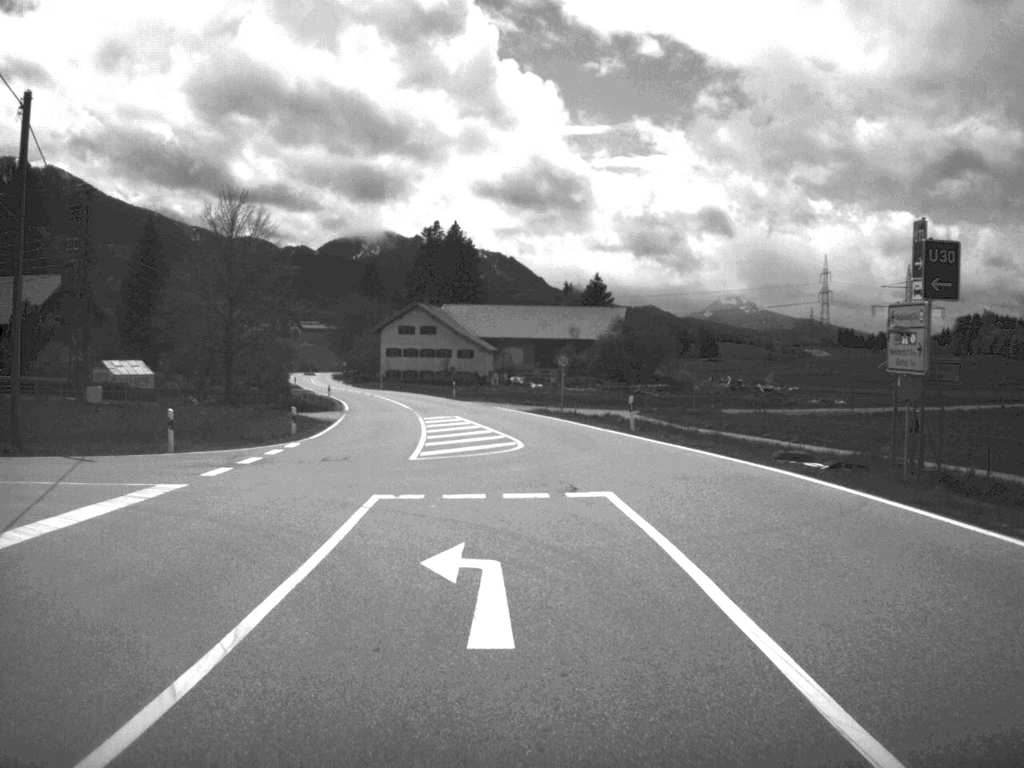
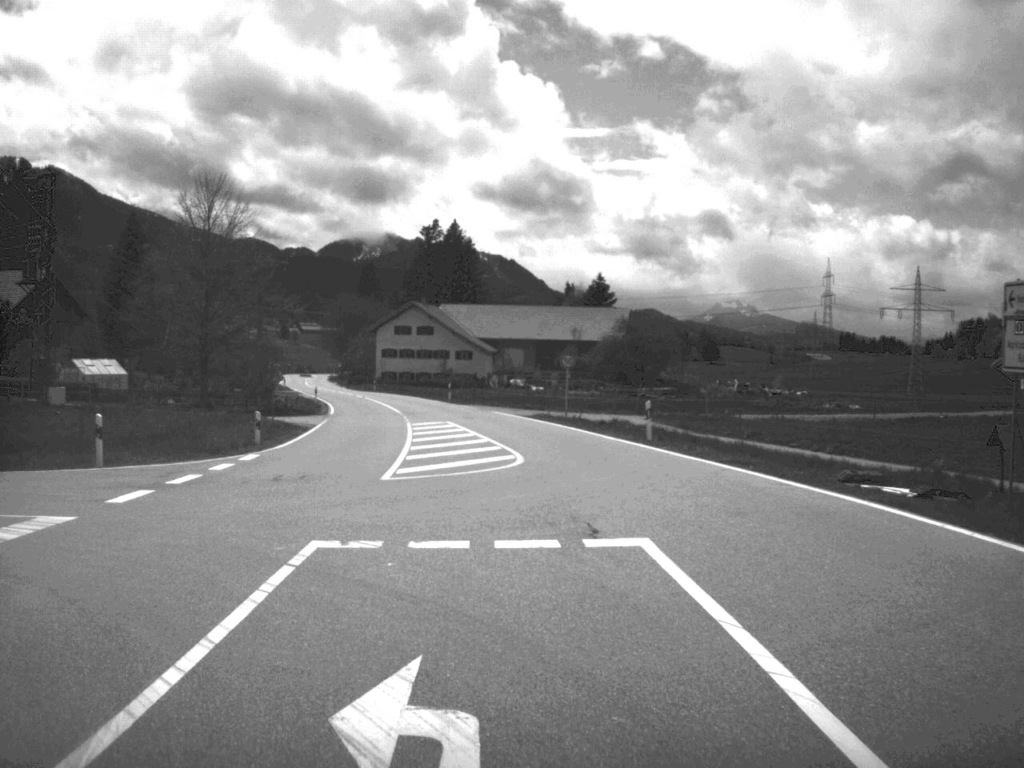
(0.0, +5.2) m; 0°
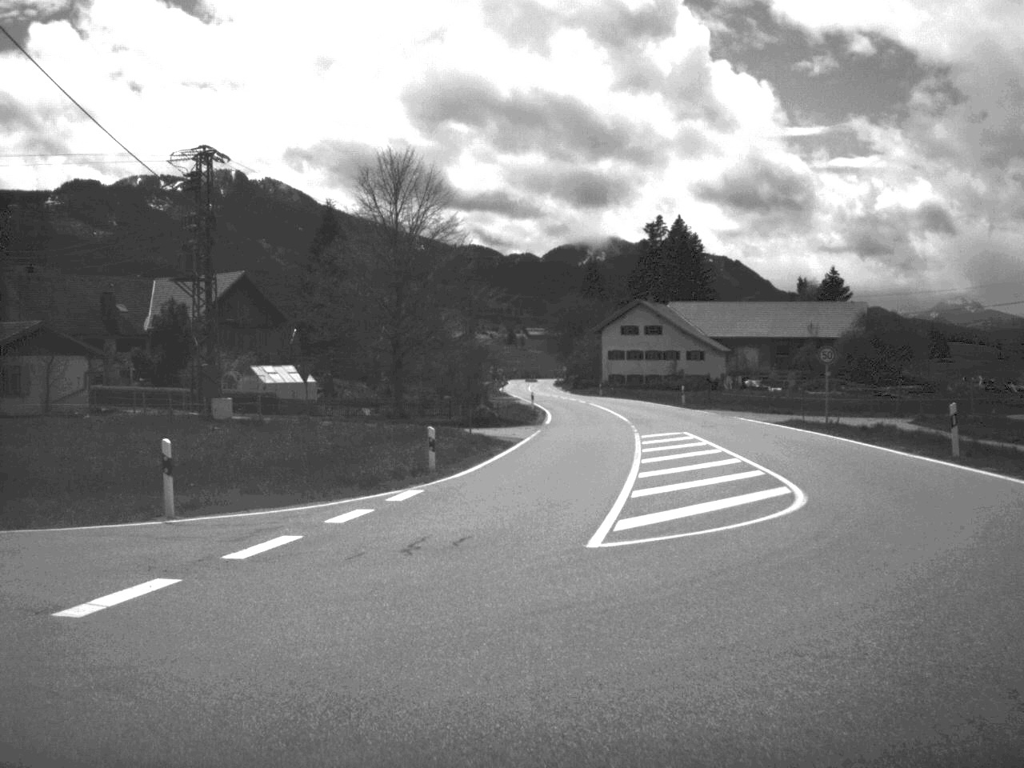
(-0.5, +8.5) m; -11°
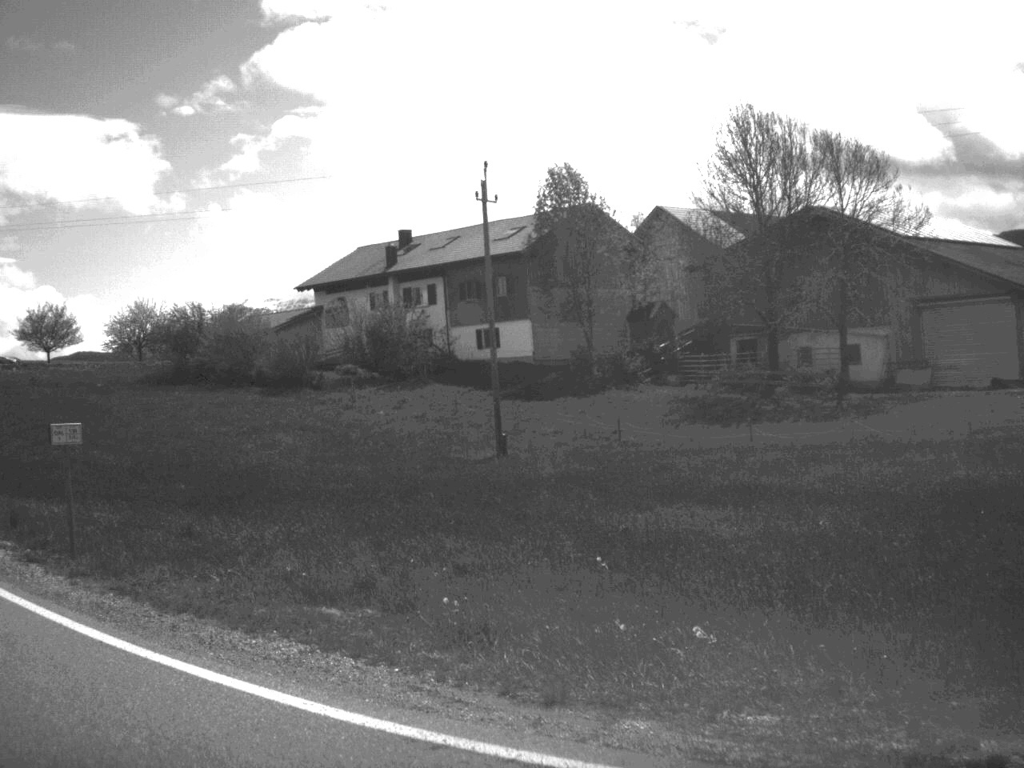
(-4.7, +8.9) m; -61°
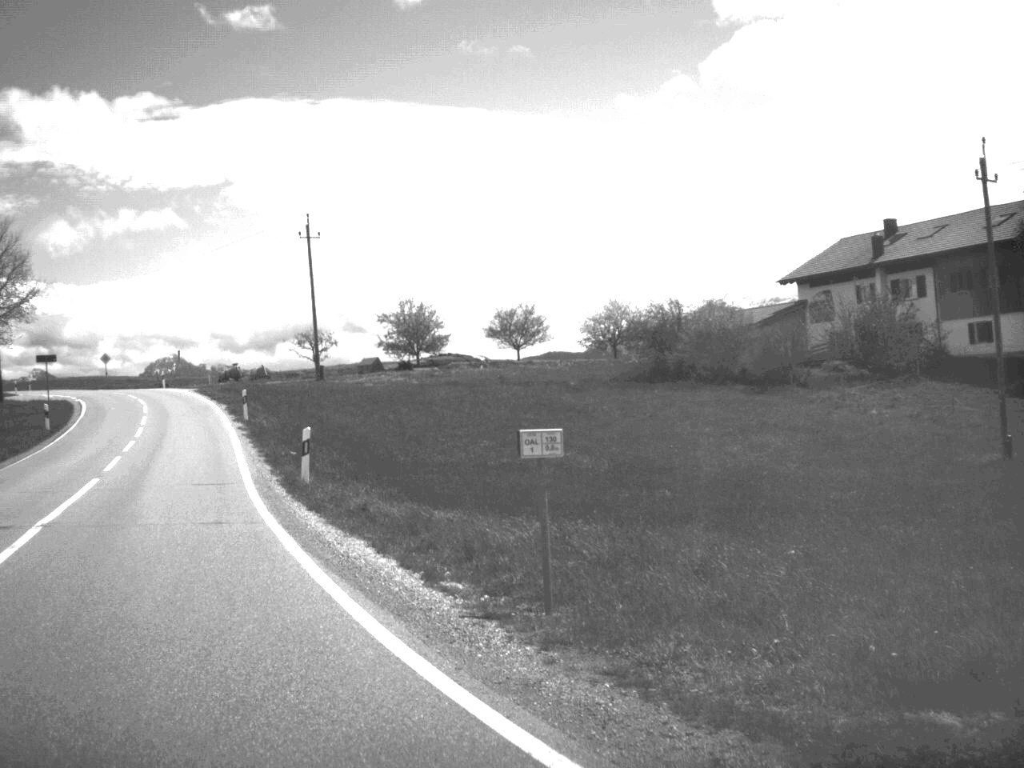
(-0.6, +3.3) m; -21°
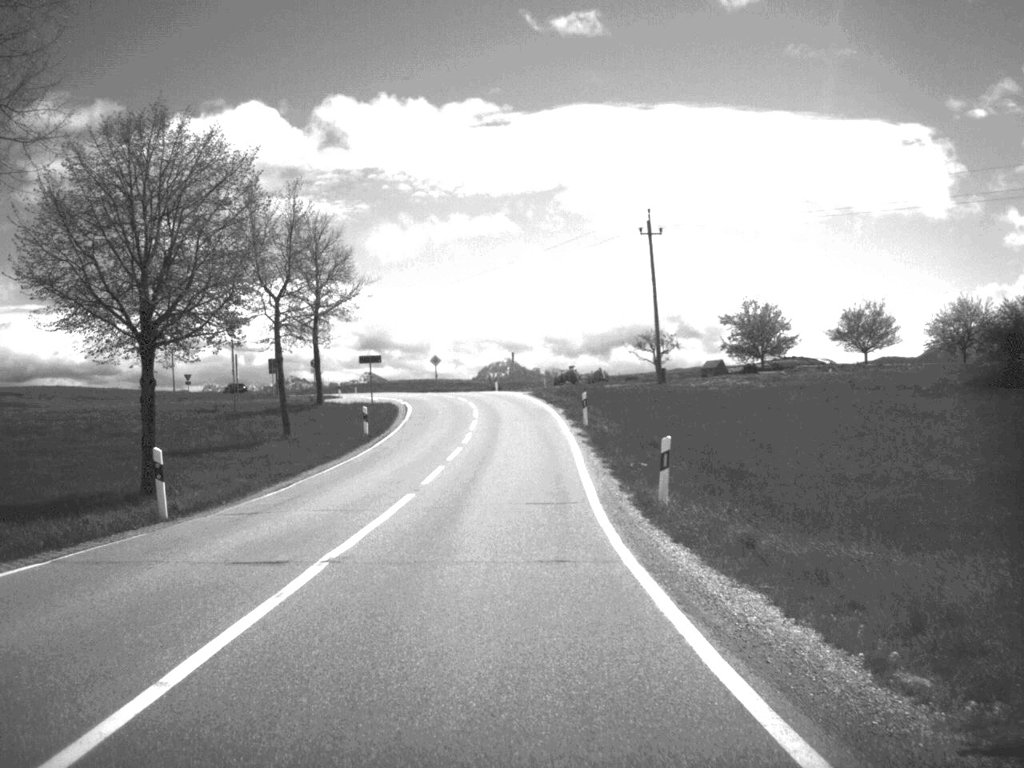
(-0.5, +3.5) m; -14°
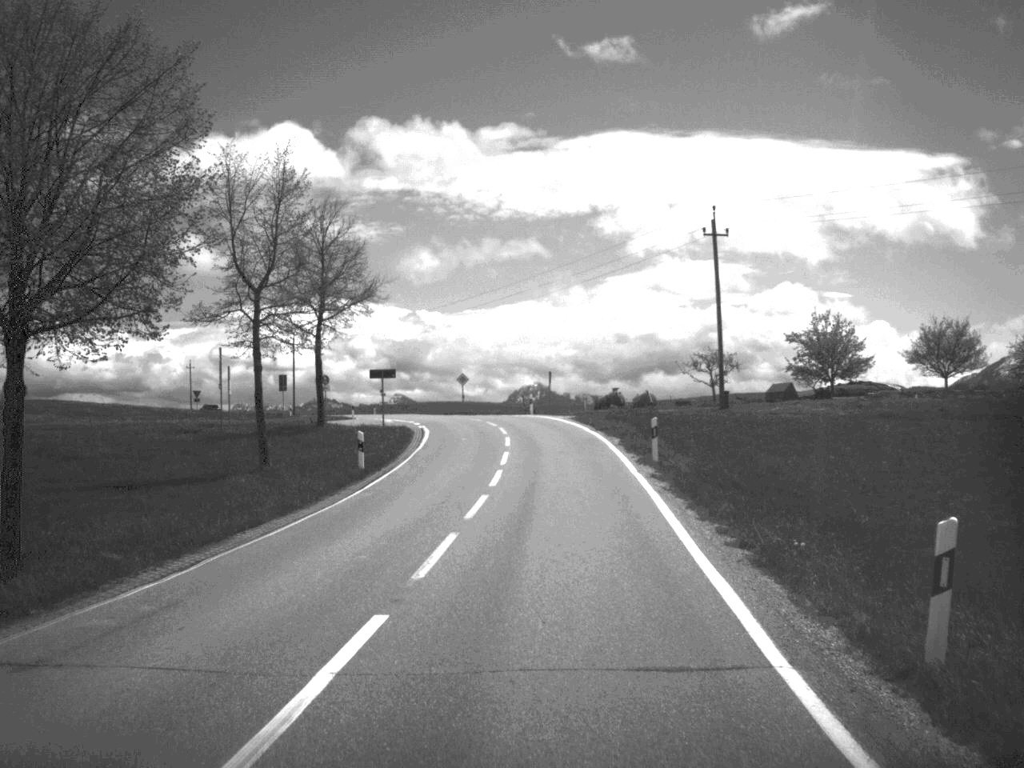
(-0.3, +9.9) m; -1°
